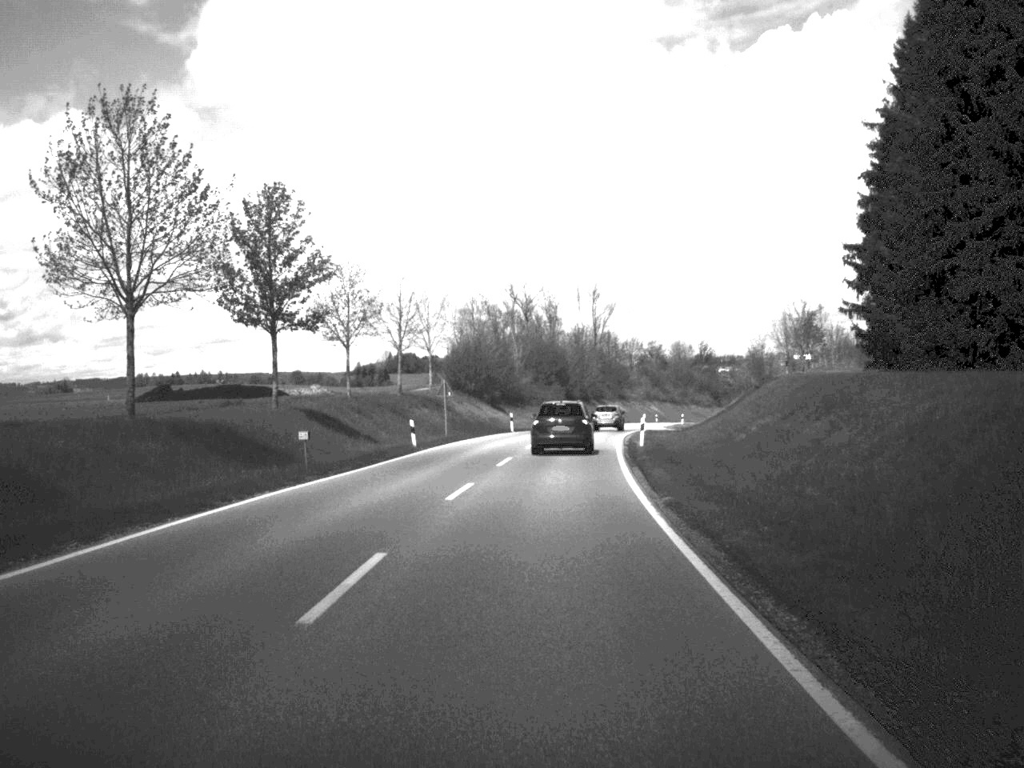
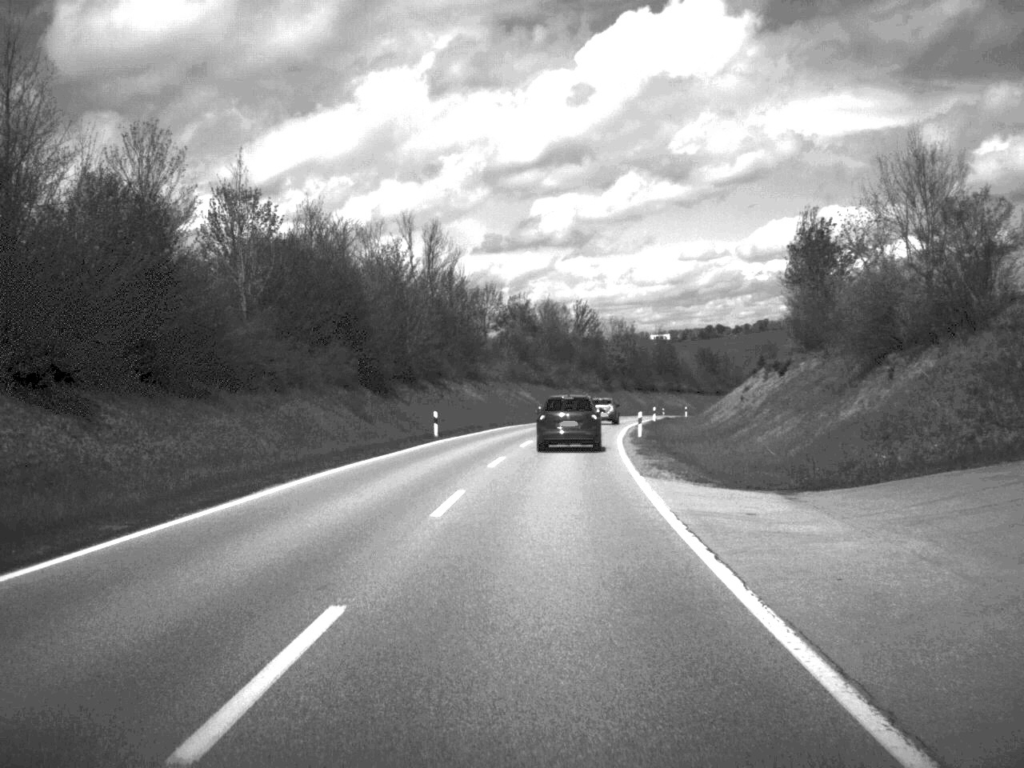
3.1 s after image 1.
(+4.2, +72.8) m; +7°
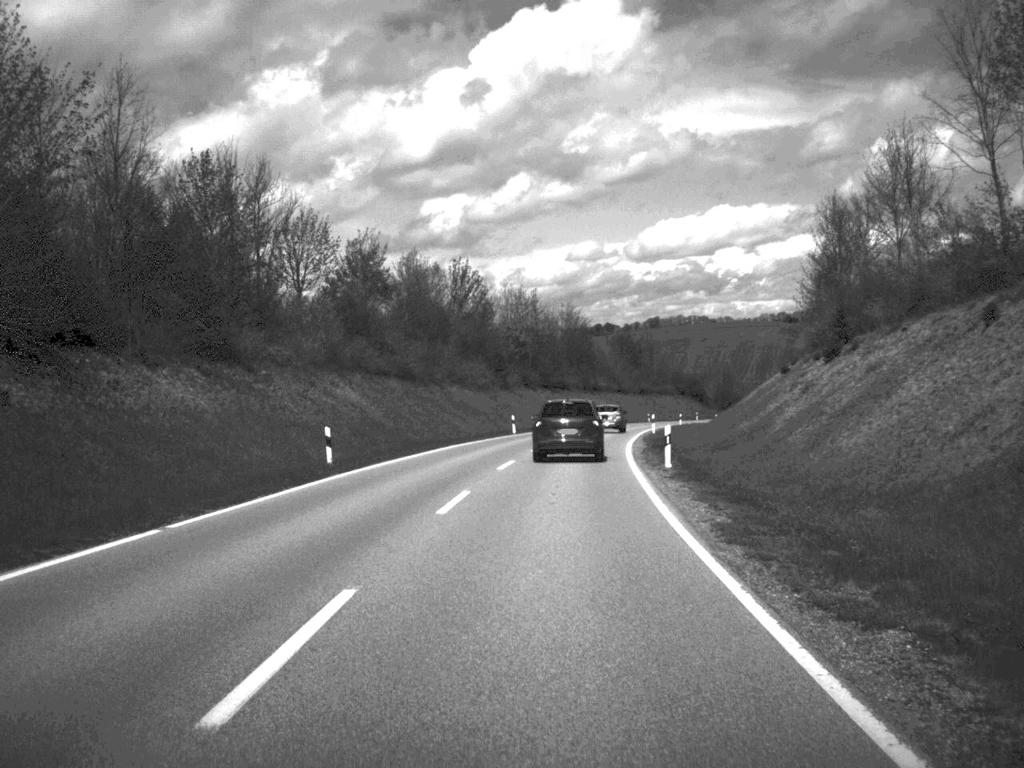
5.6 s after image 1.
(+2.6, +57.5) m; +5°
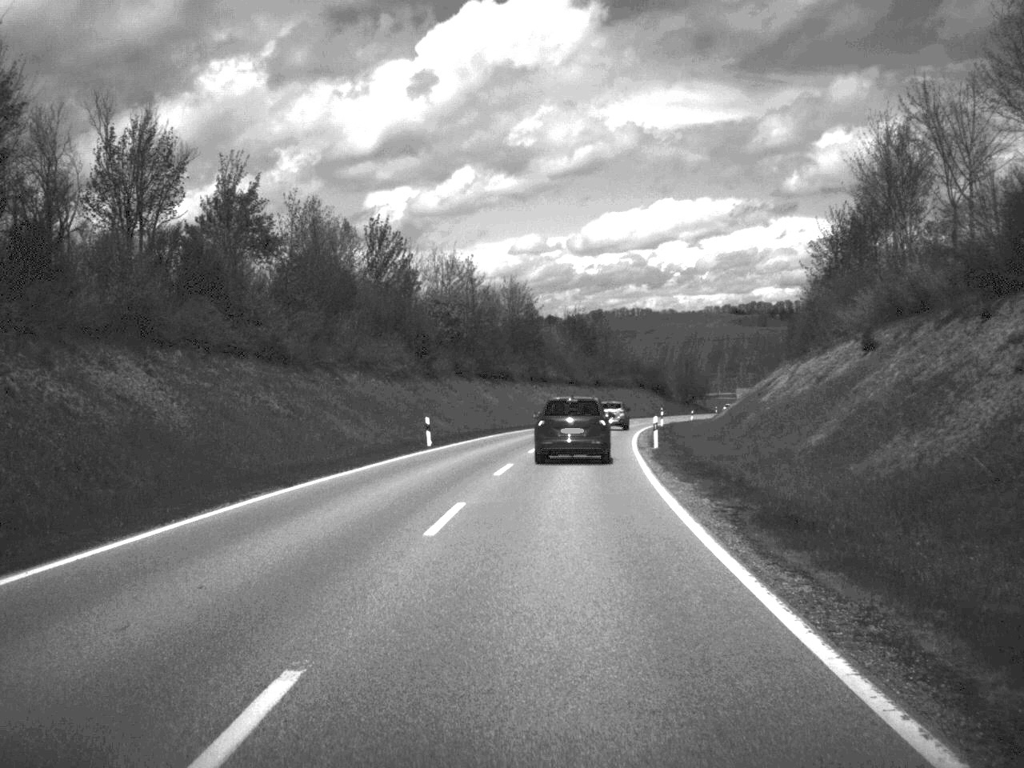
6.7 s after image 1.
(+0.6, +26.3) m; +3°
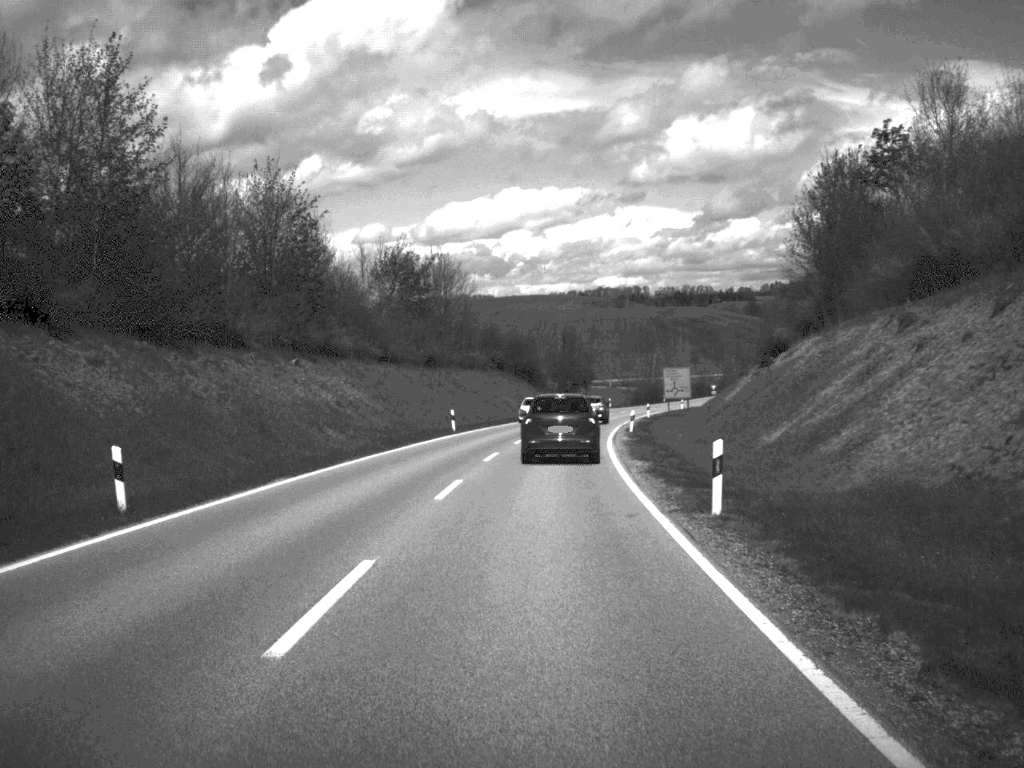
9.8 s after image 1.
(+3.9, +64.5) m; +7°
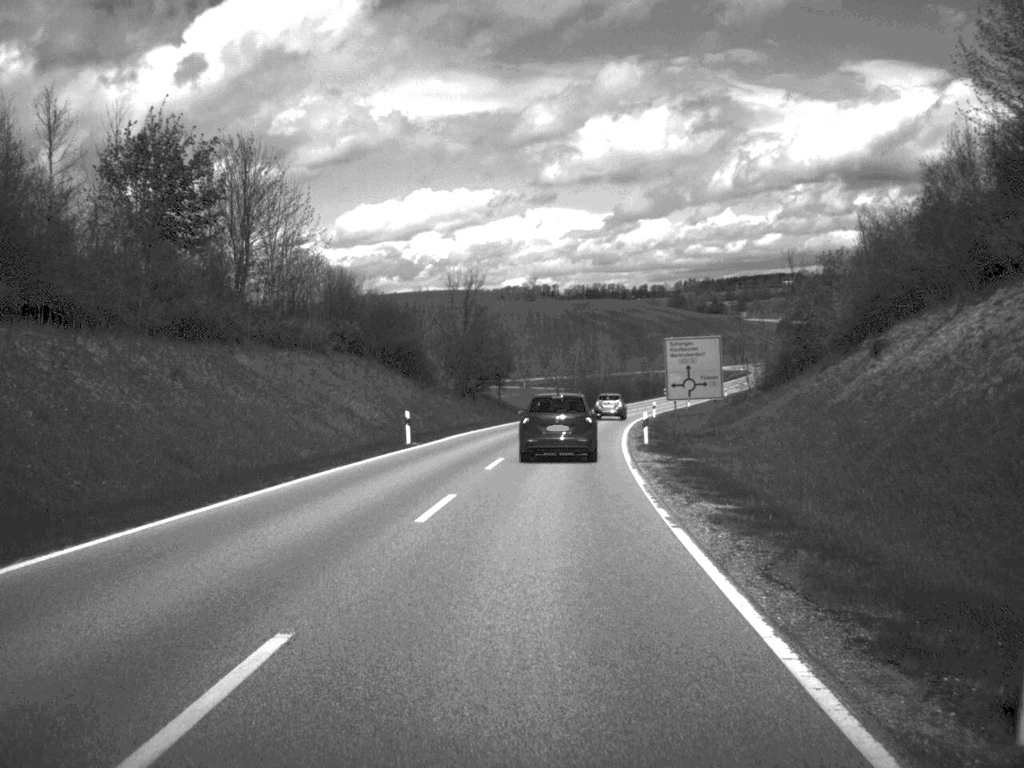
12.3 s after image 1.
(+1.7, +49.5) m; +4°
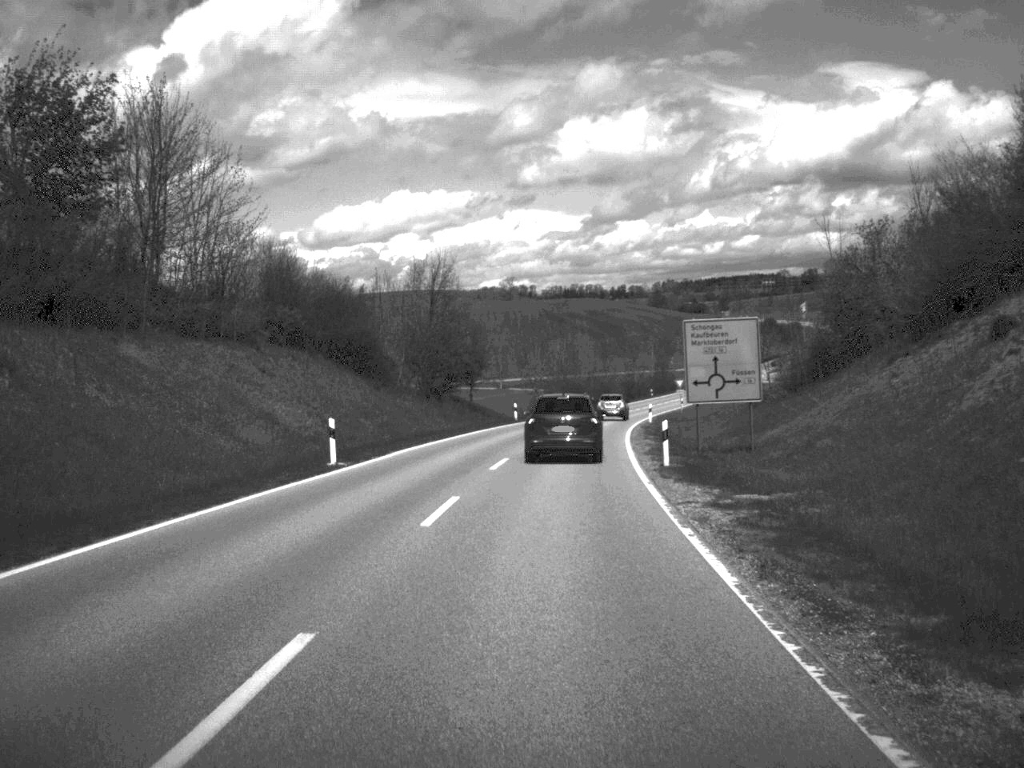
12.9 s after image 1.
(+0.1, +11.7) m; +1°
